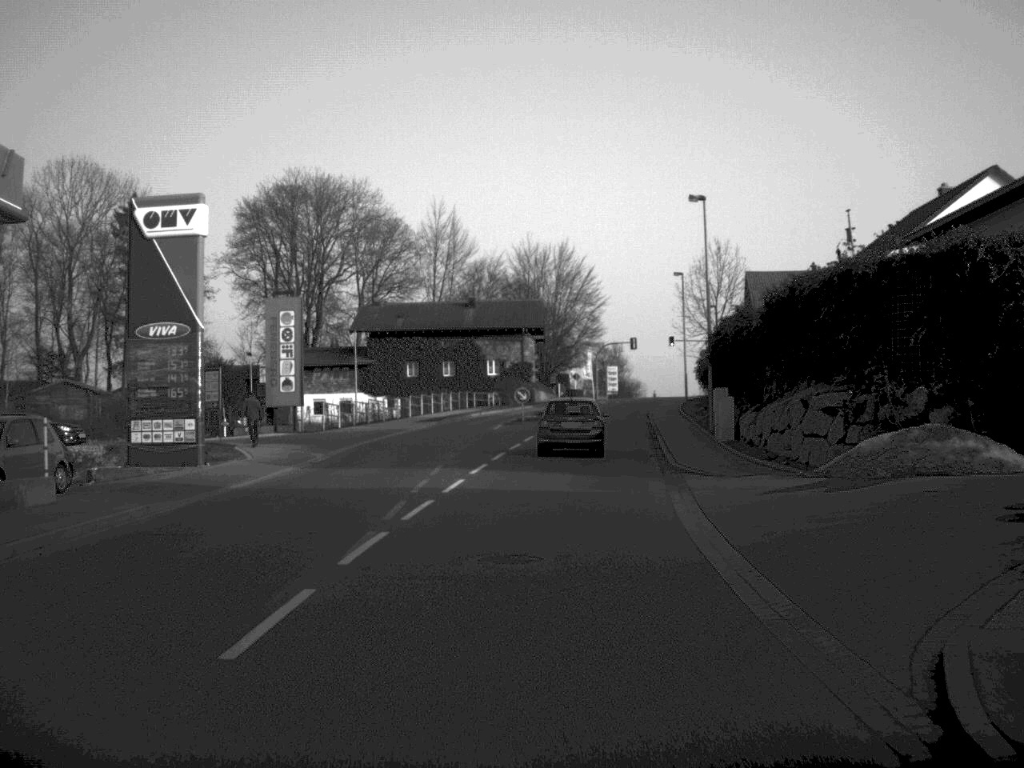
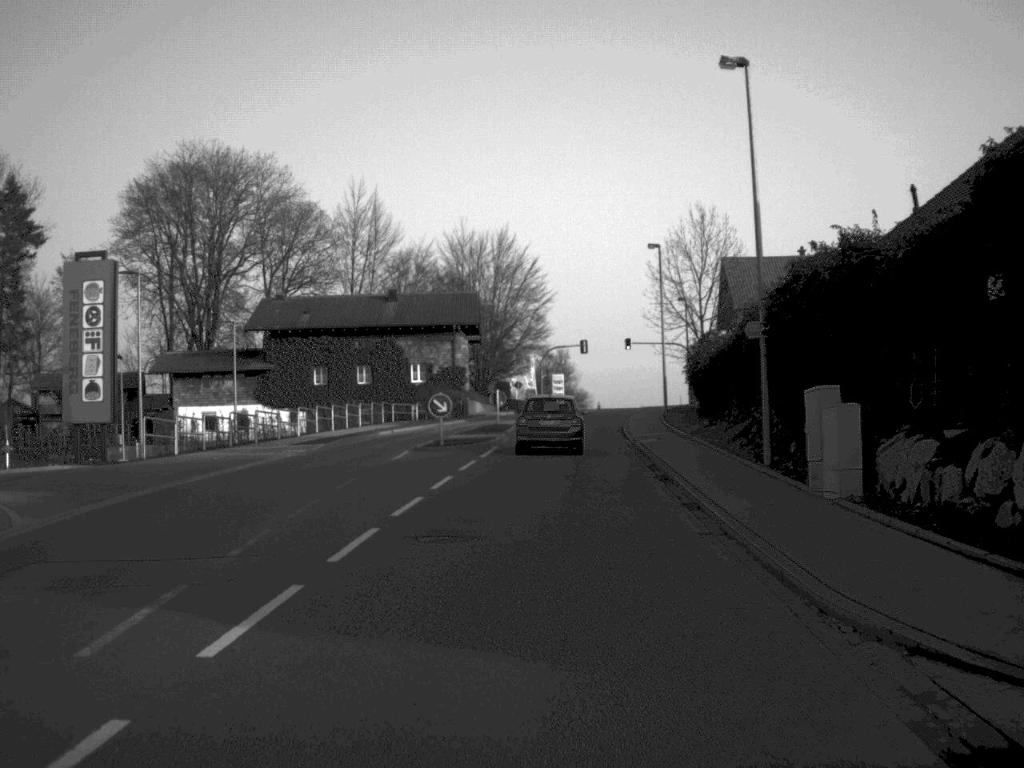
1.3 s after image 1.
(+0.4, +17.9) m; +3°
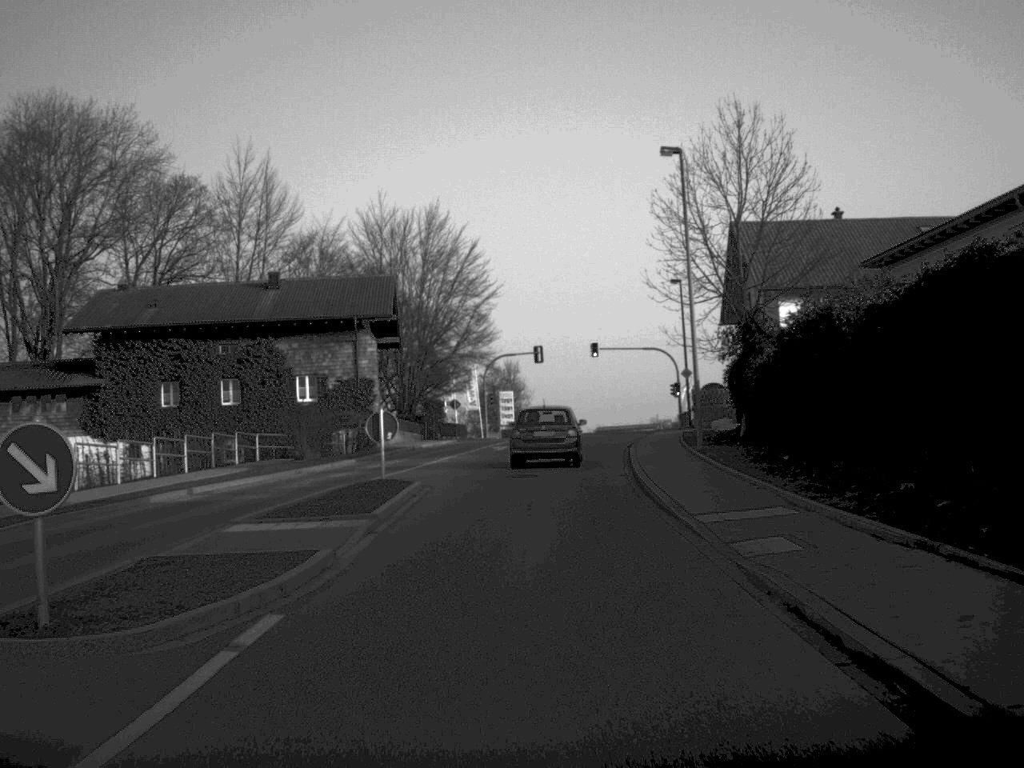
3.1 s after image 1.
(+0.6, +25.1) m; +2°
